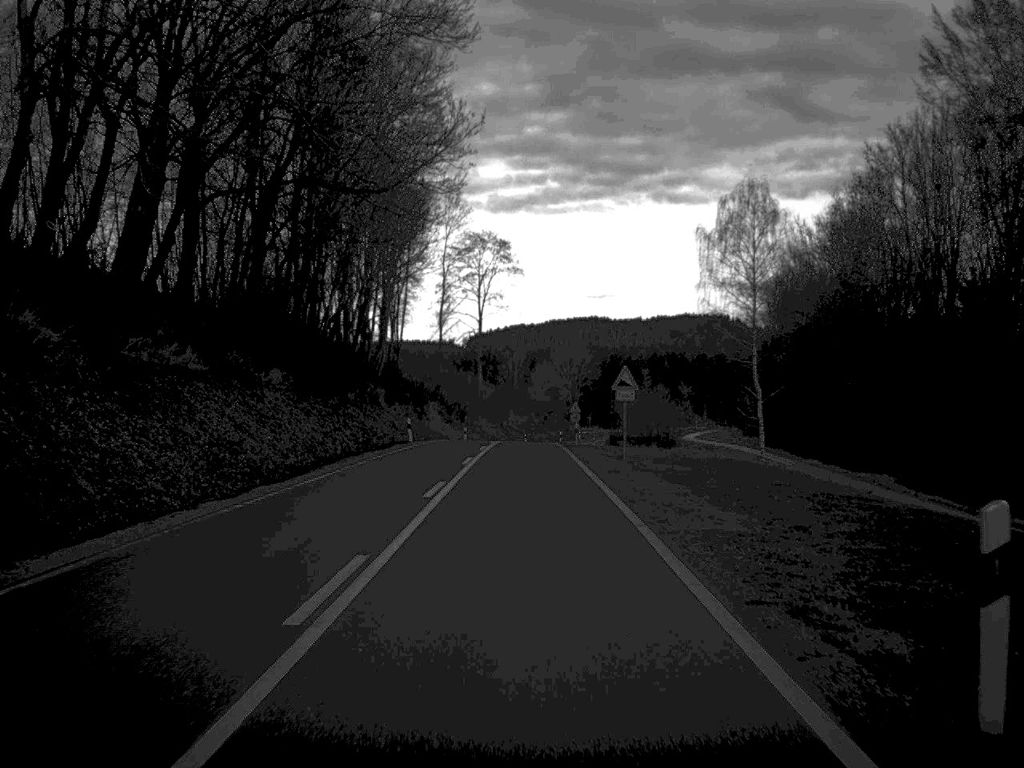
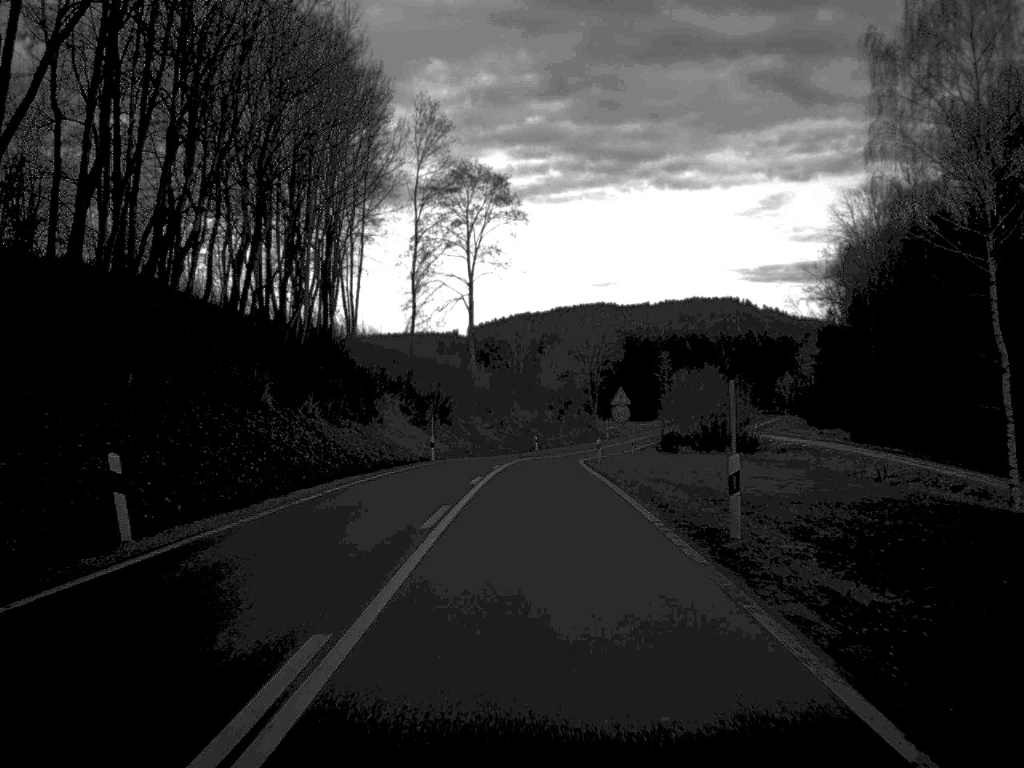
(-0.2, +40.5) m; 0°
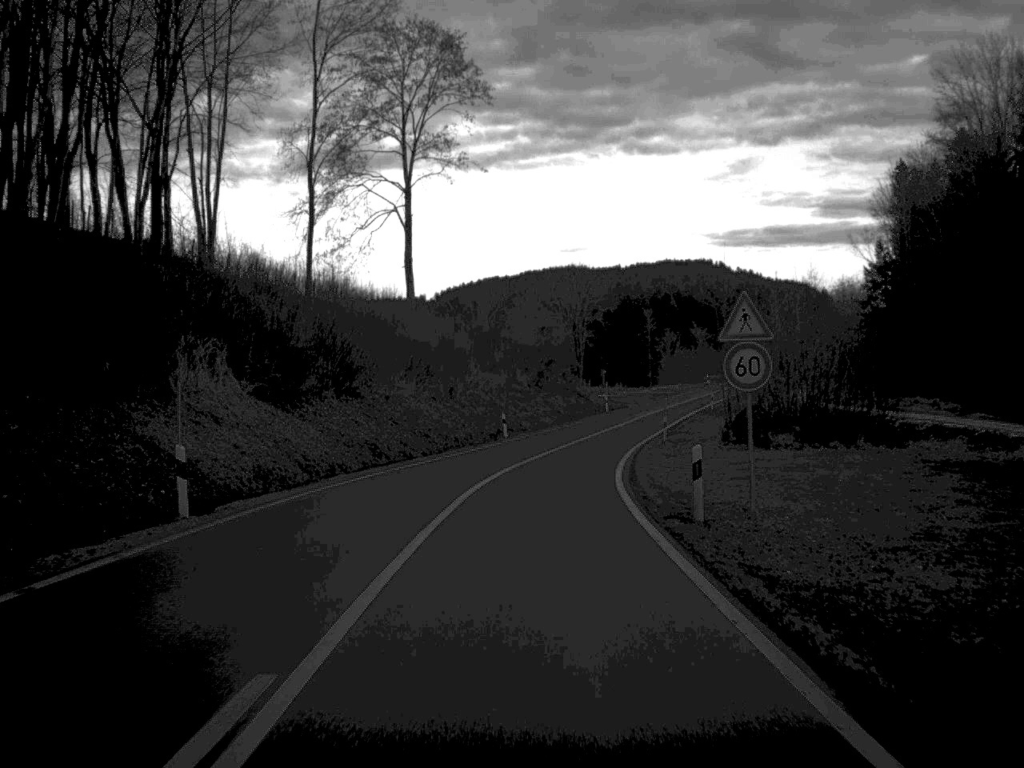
(+0.3, +37.5) m; +1°
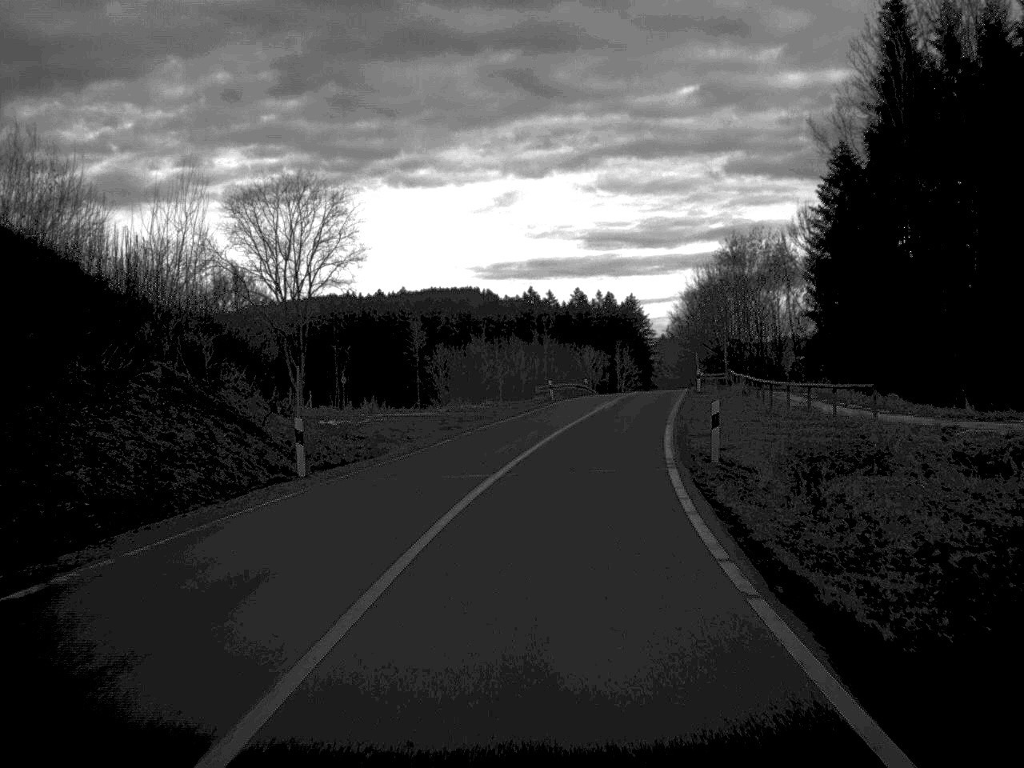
(+5.3, +65.0) m; +11°
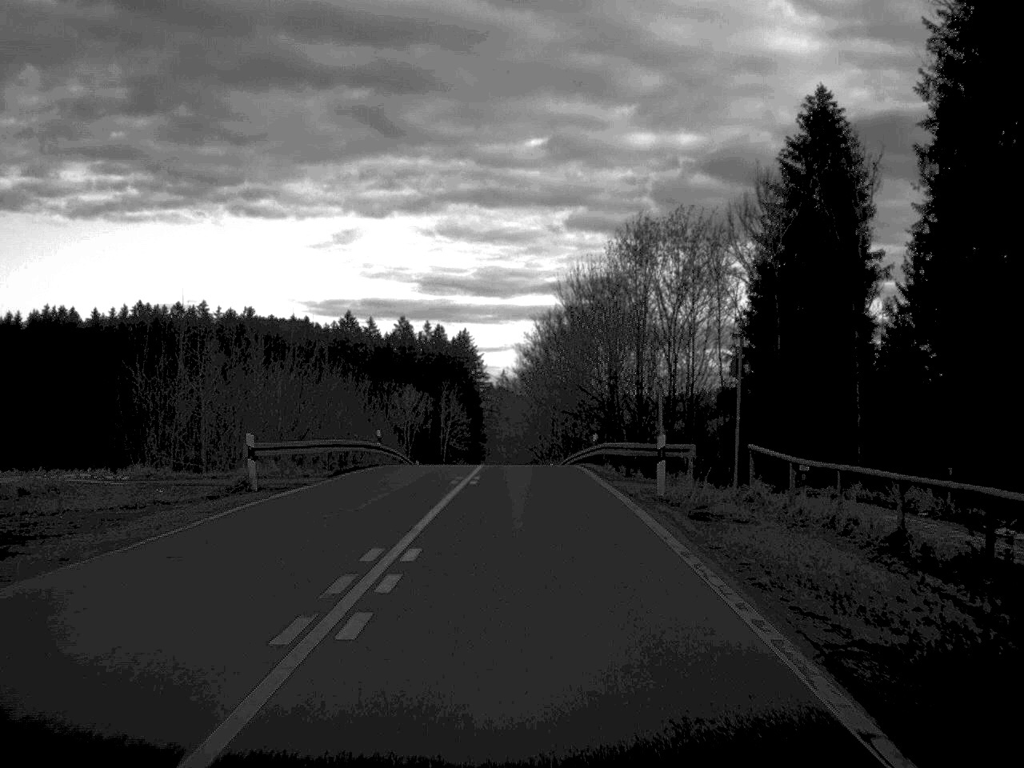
(+3.0, +40.1) m; +7°
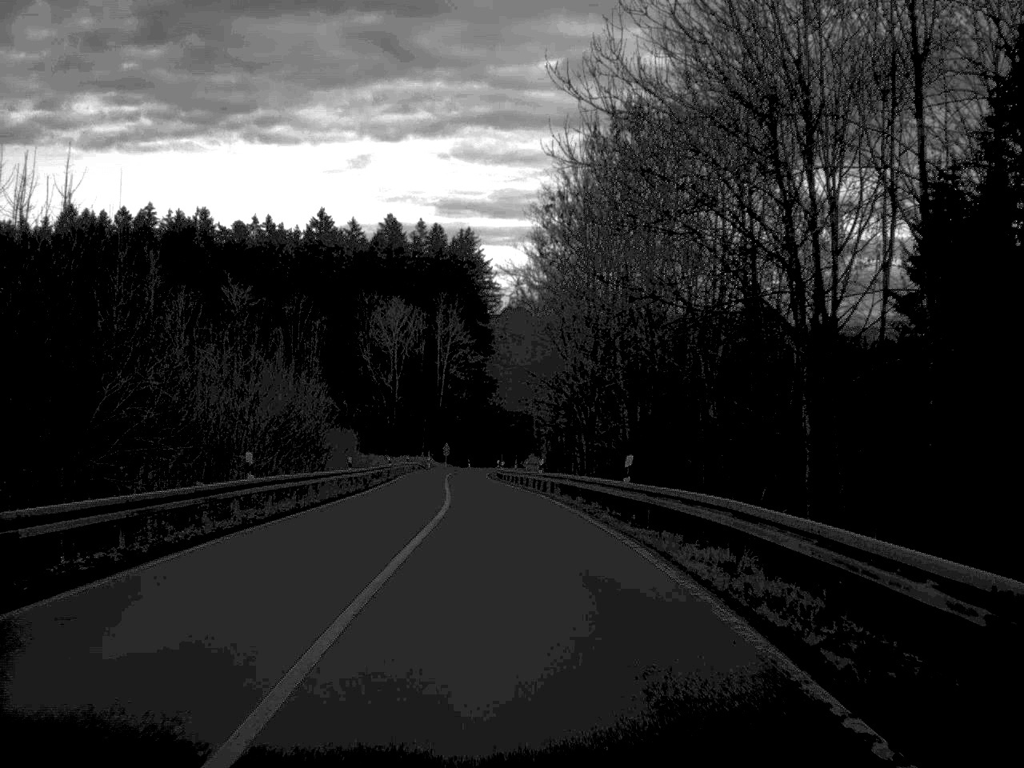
(-0.3, +48.3) m; -1°
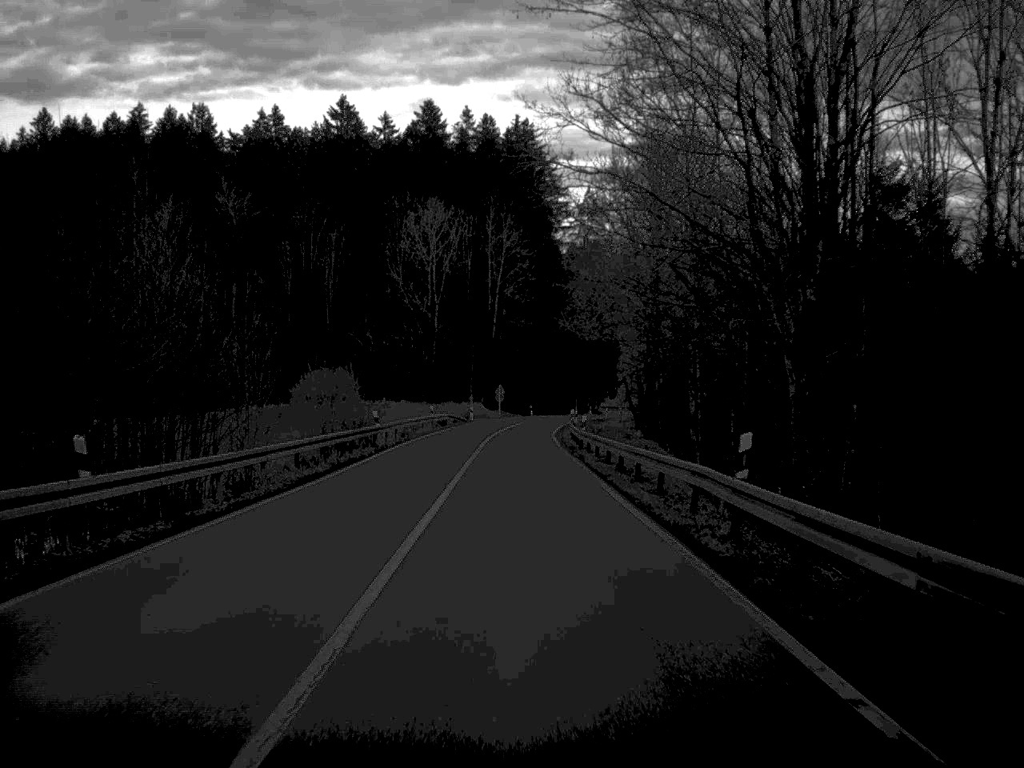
(-1.2, +38.3) m; -3°
